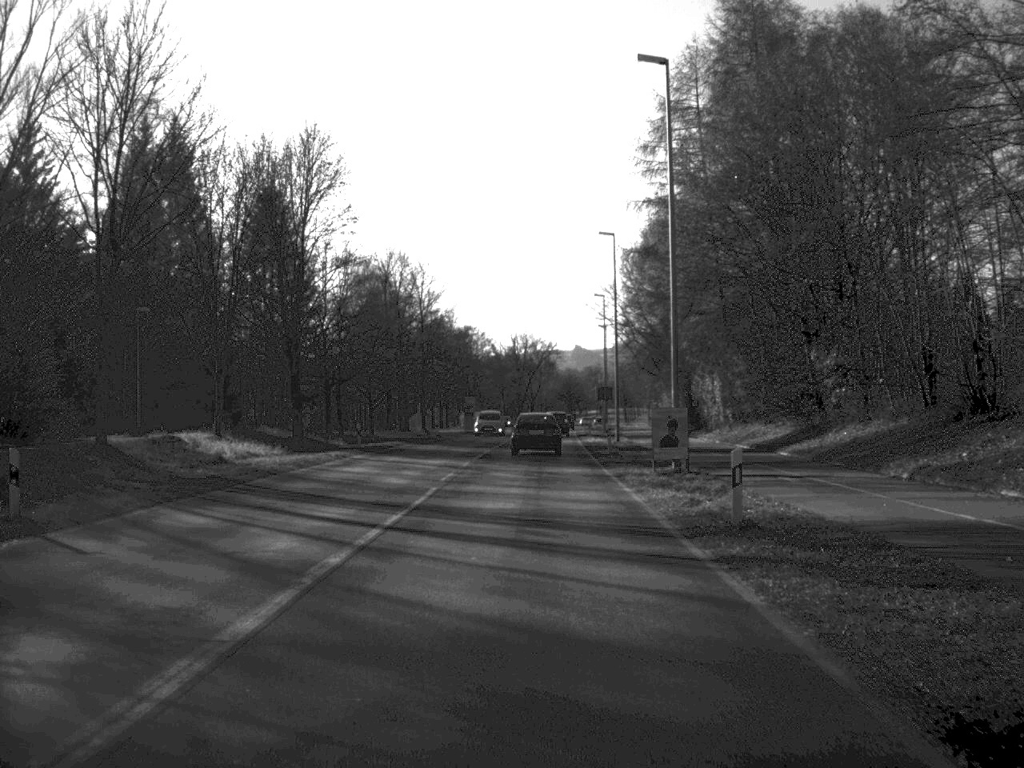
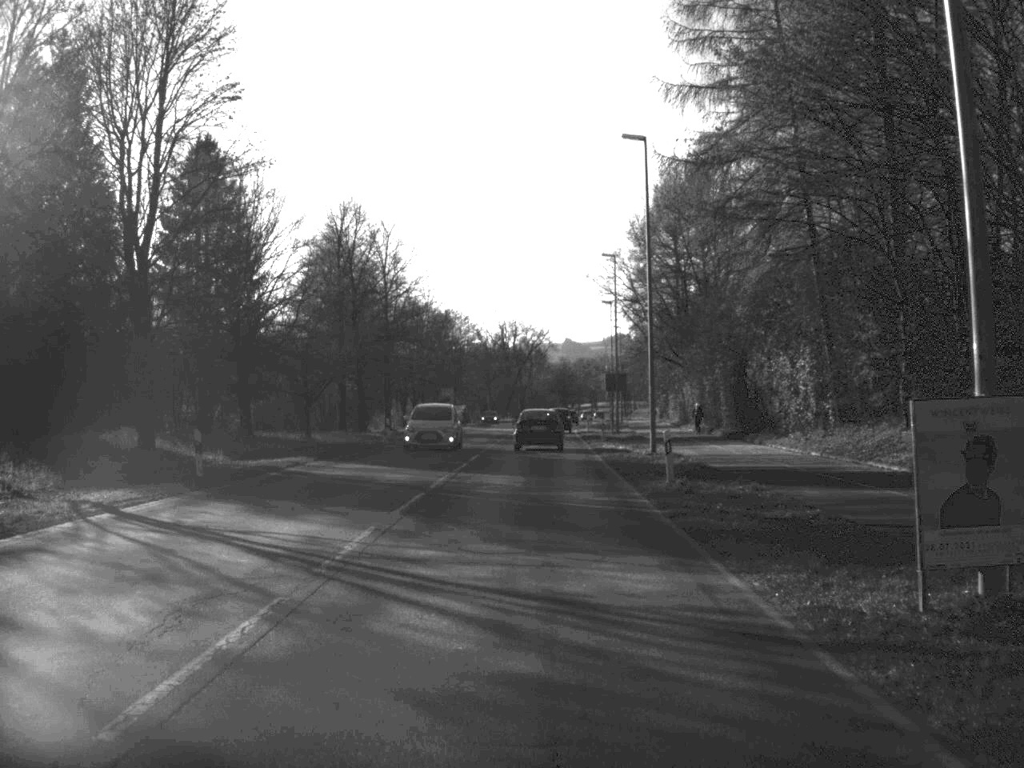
(+0.1, +21.2) m; 0°
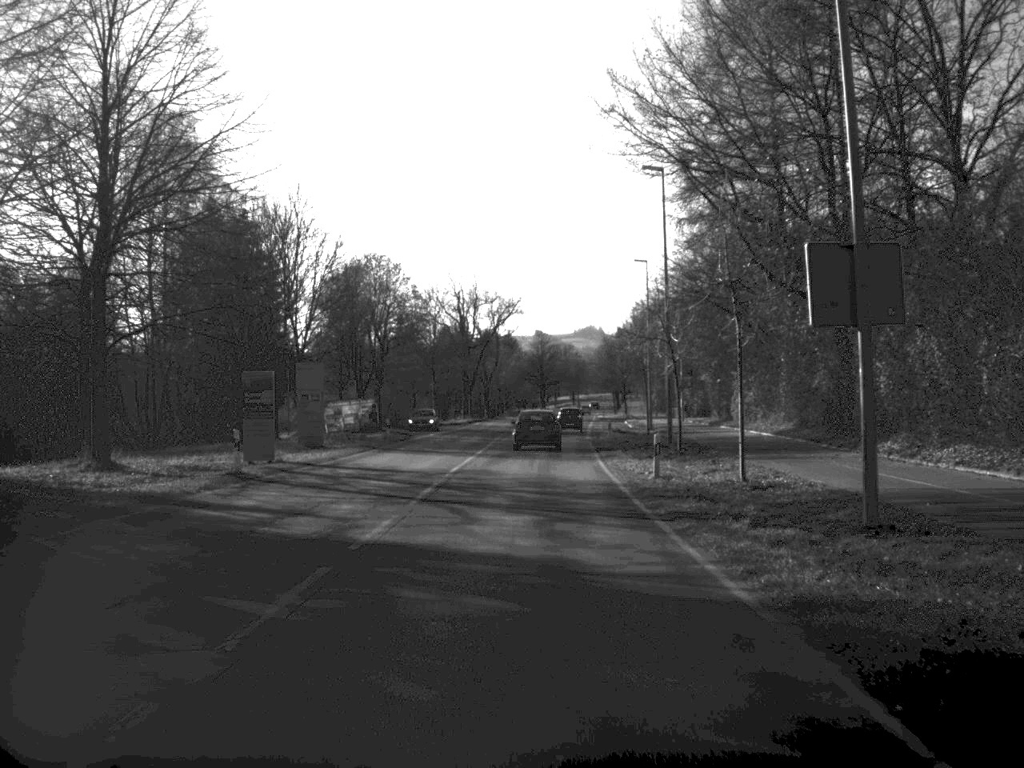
(+0.7, +56.8) m; +1°
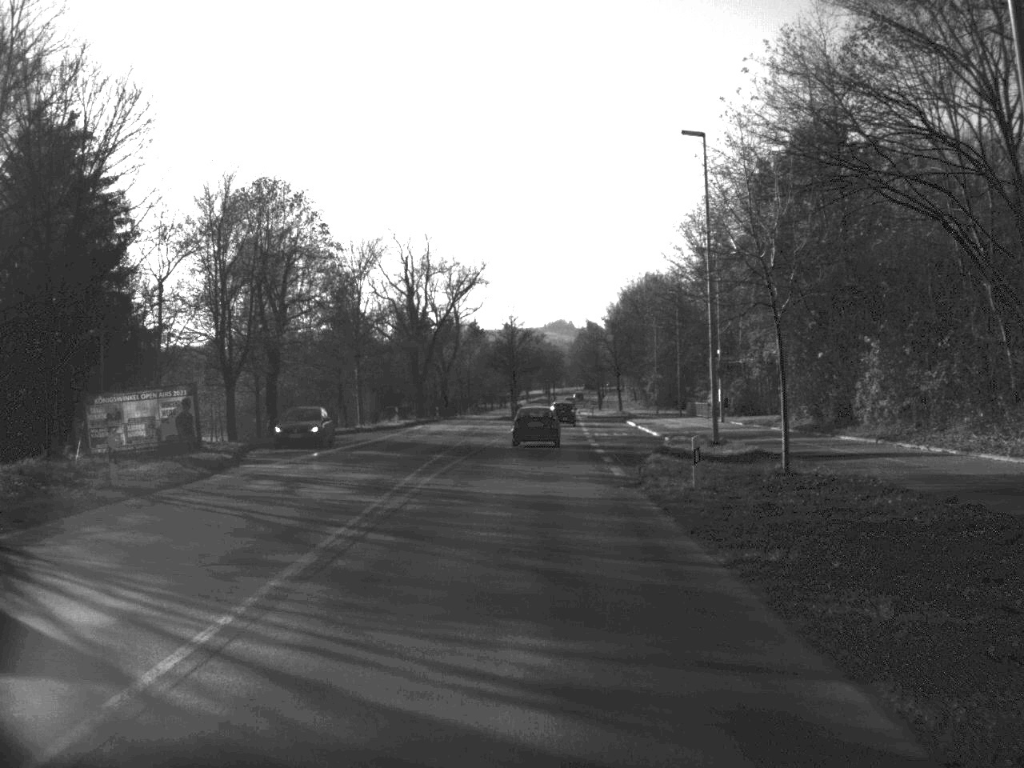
(+0.4, +35.2) m; +1°
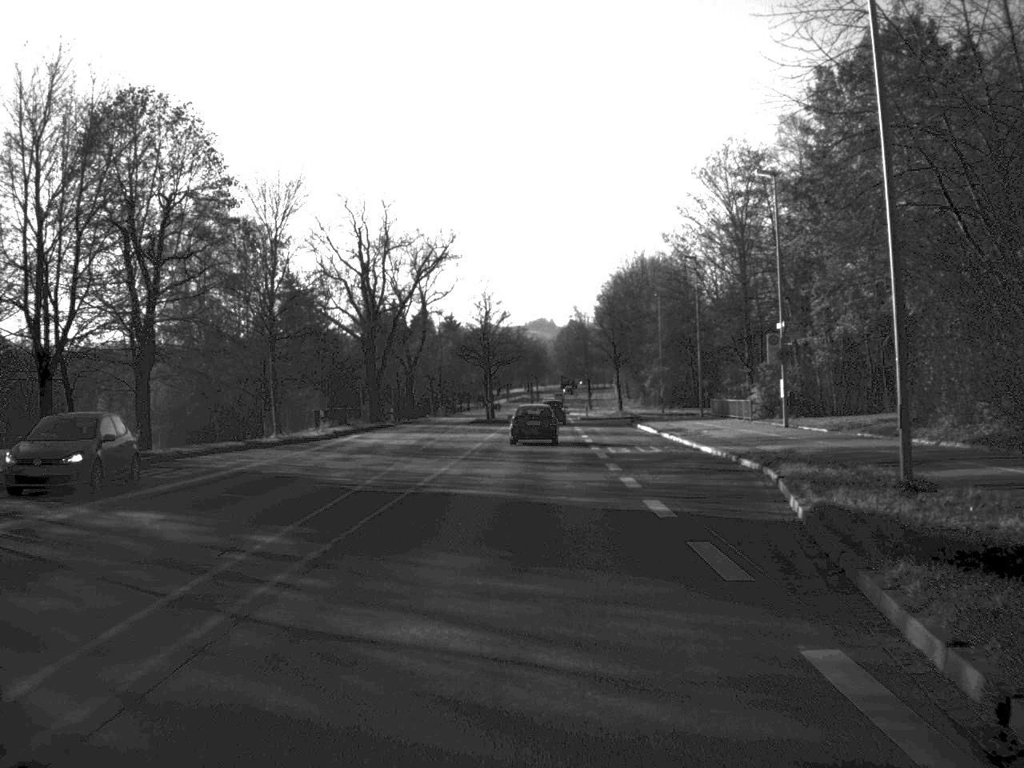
(+0.2, +22.5) m; +1°
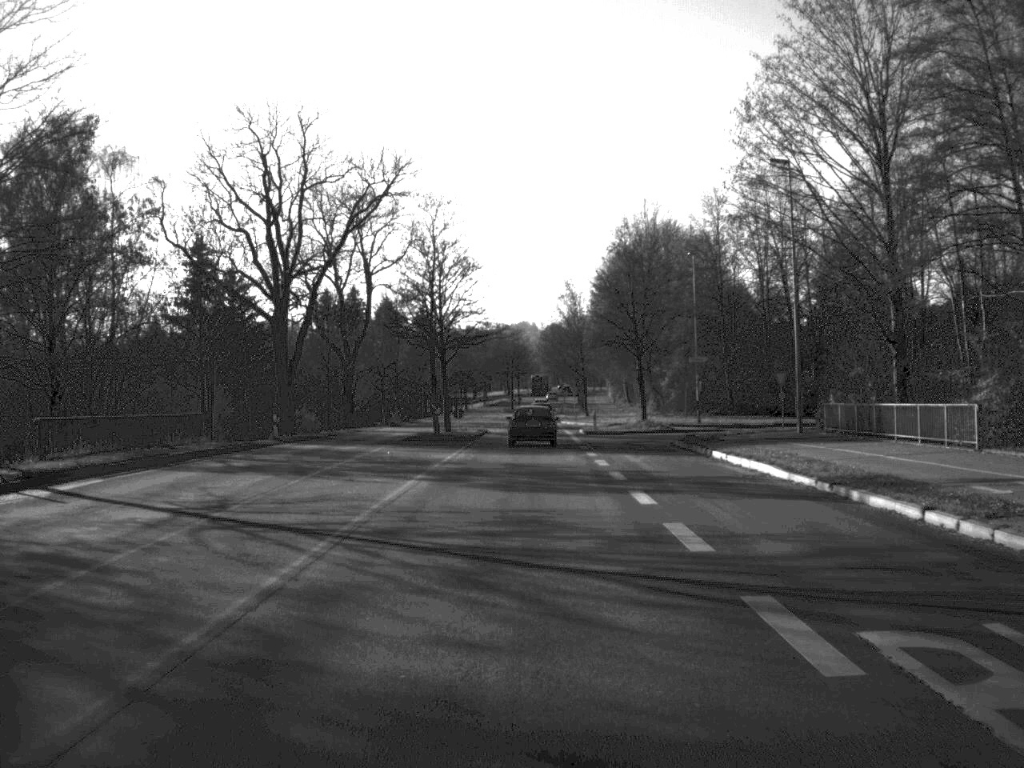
(+0.3, +33.8) m; +1°
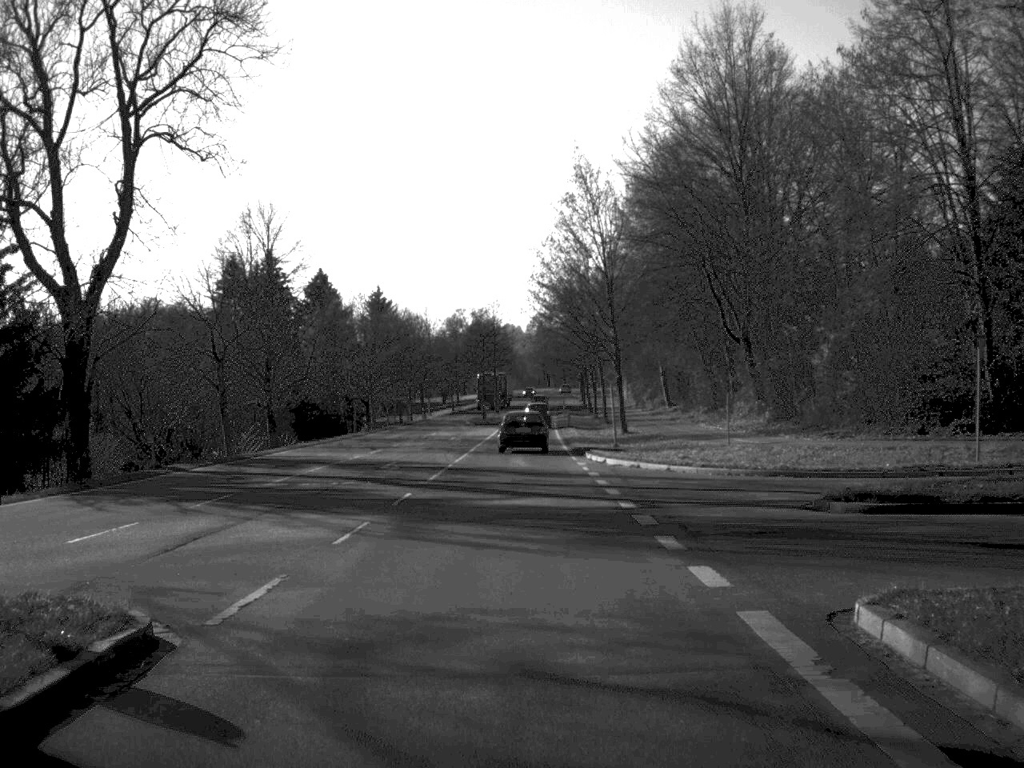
(+0.3, +58.7) m; +1°
